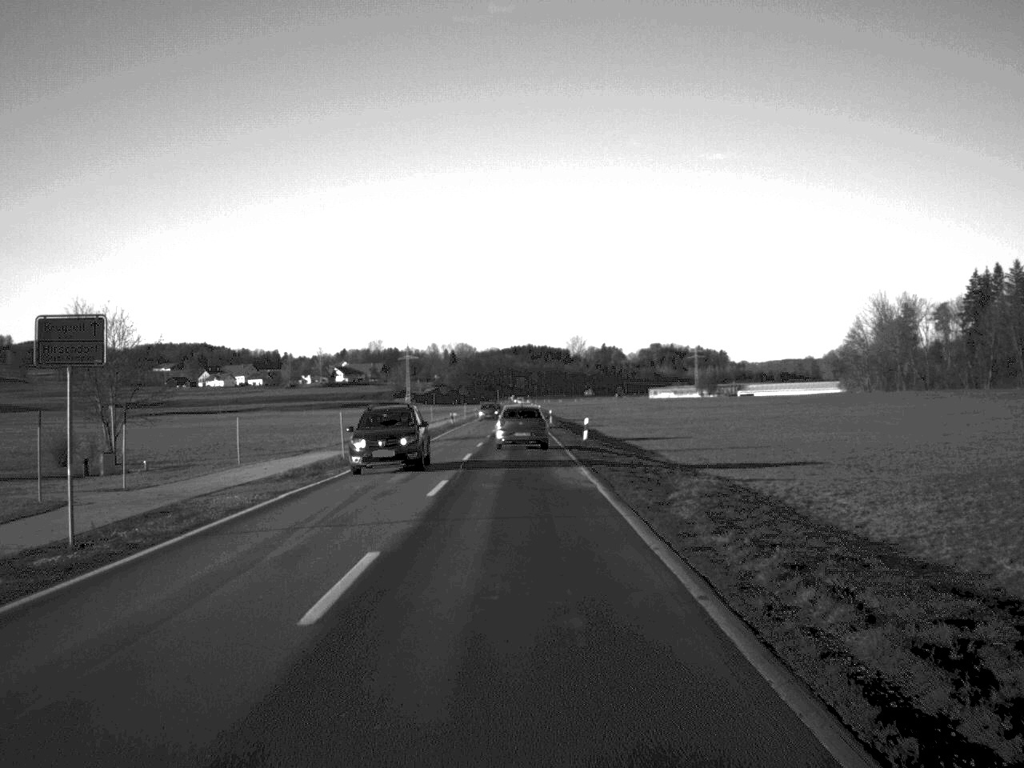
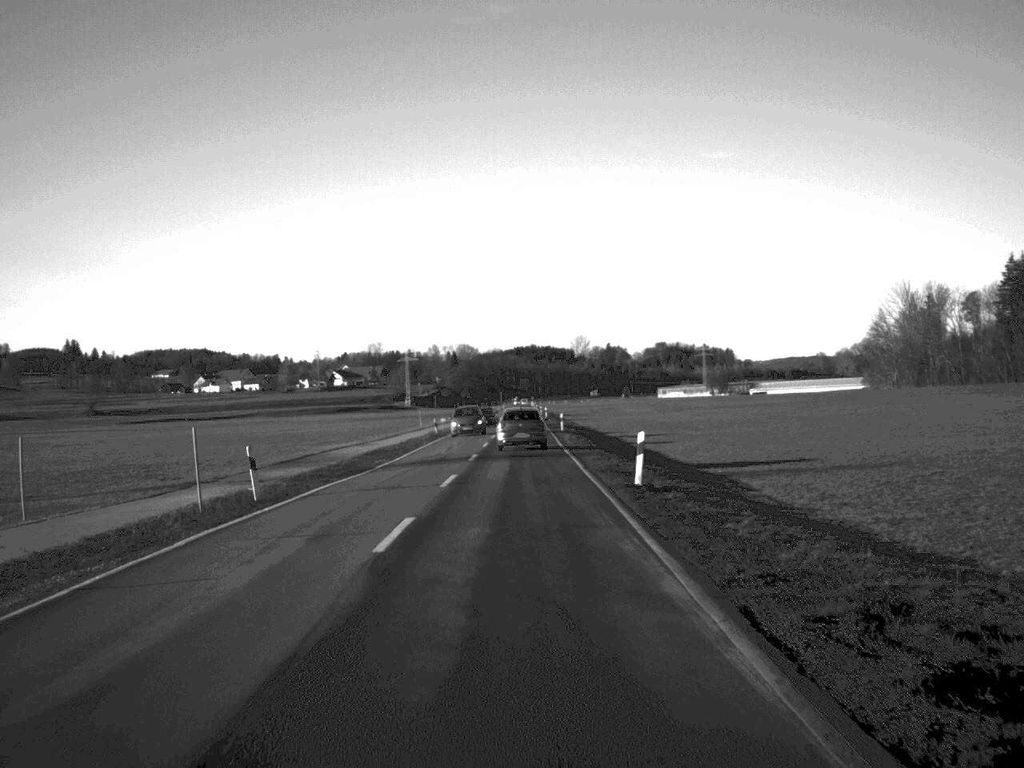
(0.0, +20.4) m; 0°
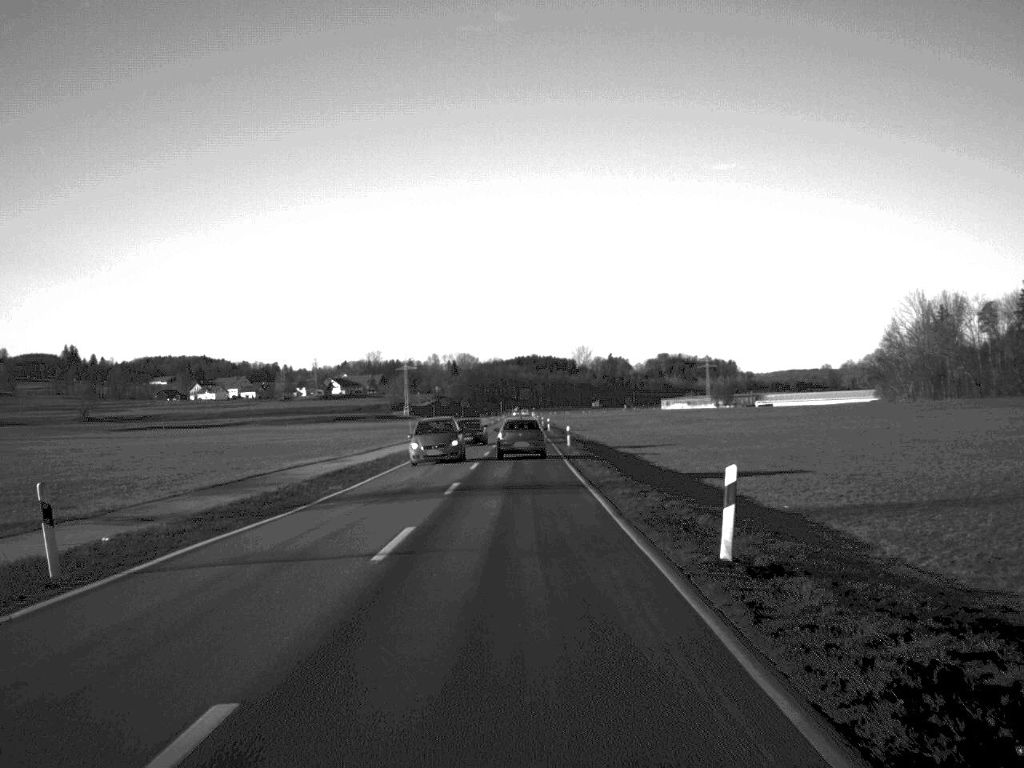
(0.0, +10.9) m; 0°
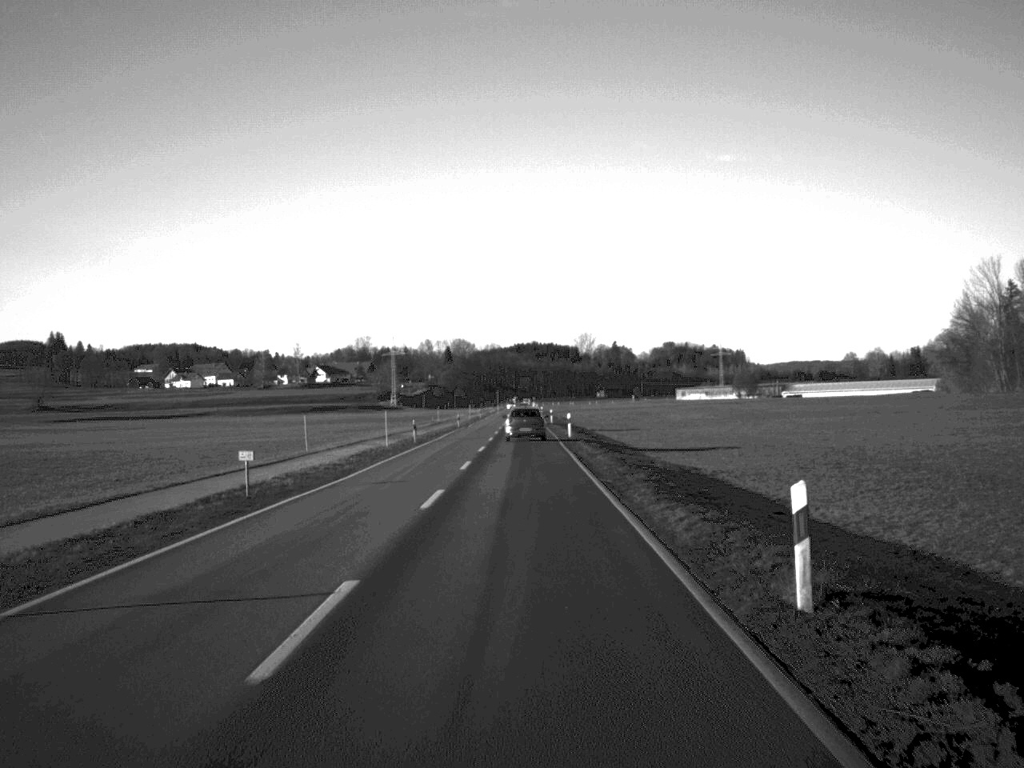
(-0.1, +53.8) m; 0°
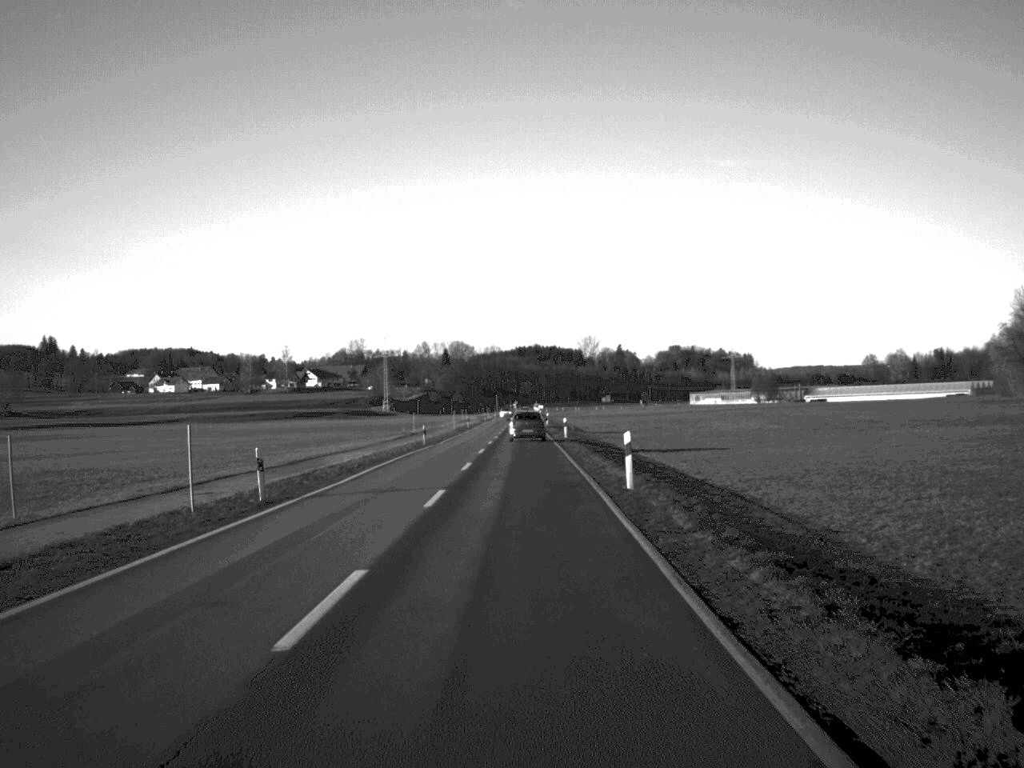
(0.0, +34.6) m; 0°
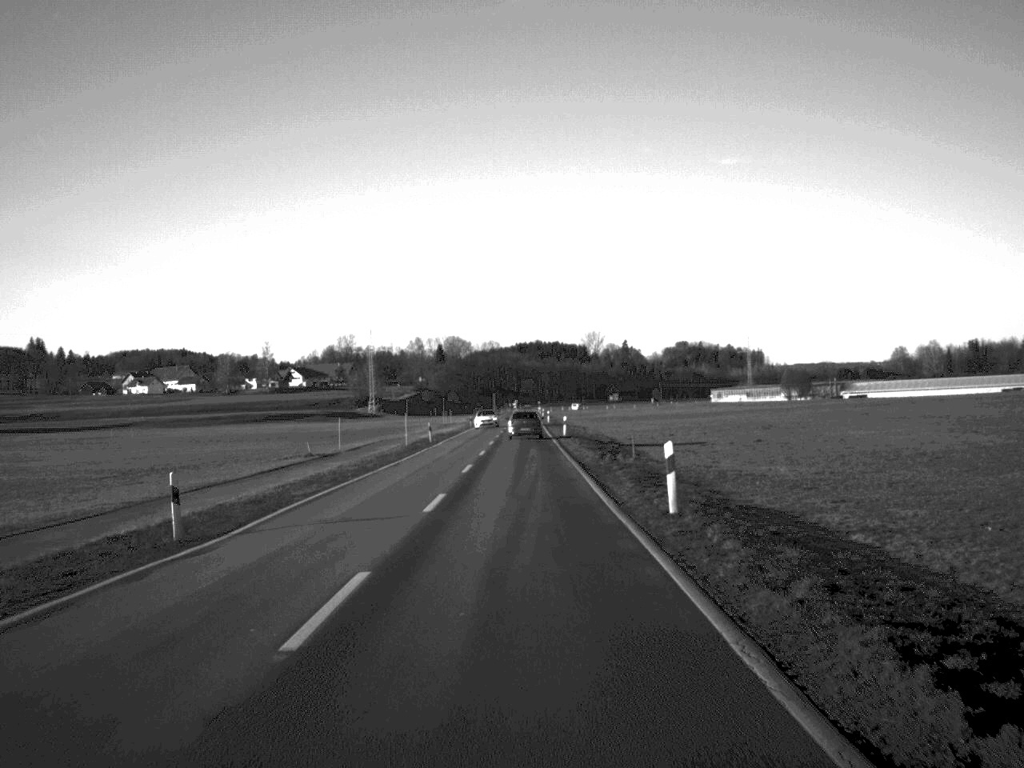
(-0.1, +48.0) m; 0°
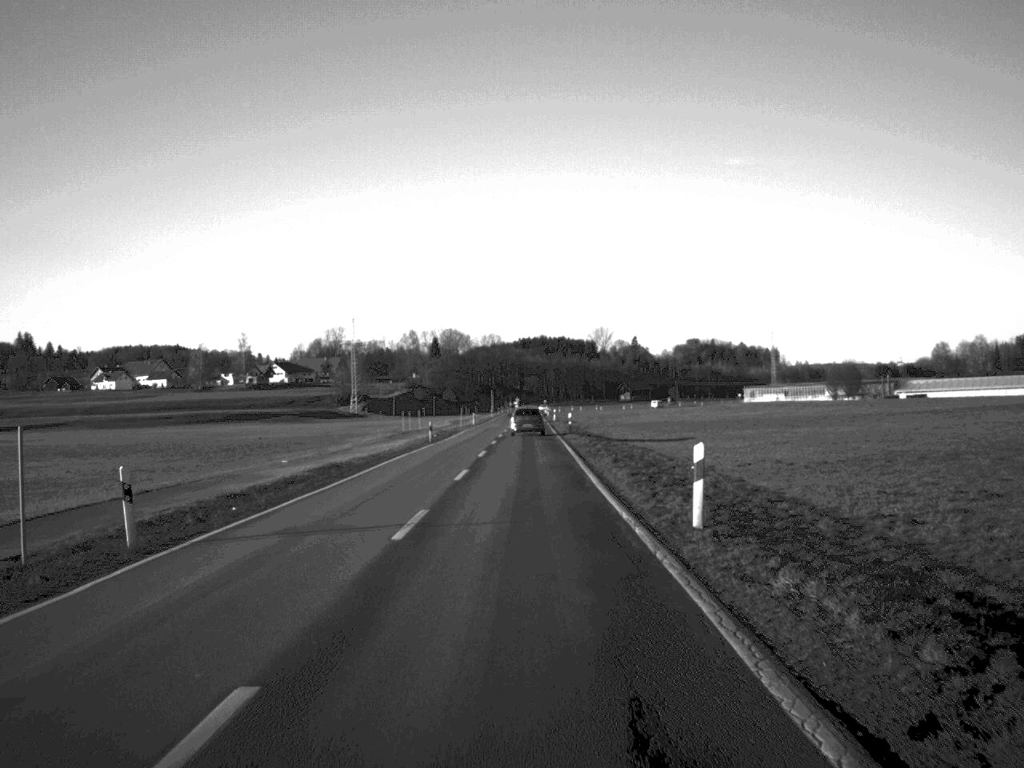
(-0.1, +52.9) m; 0°
